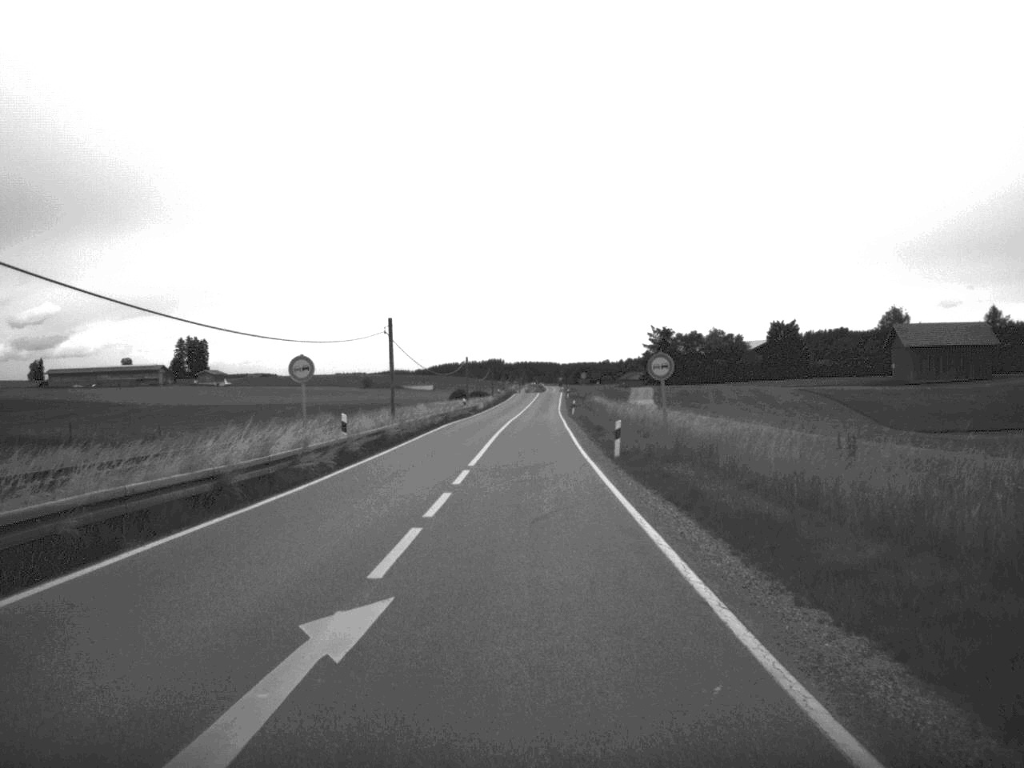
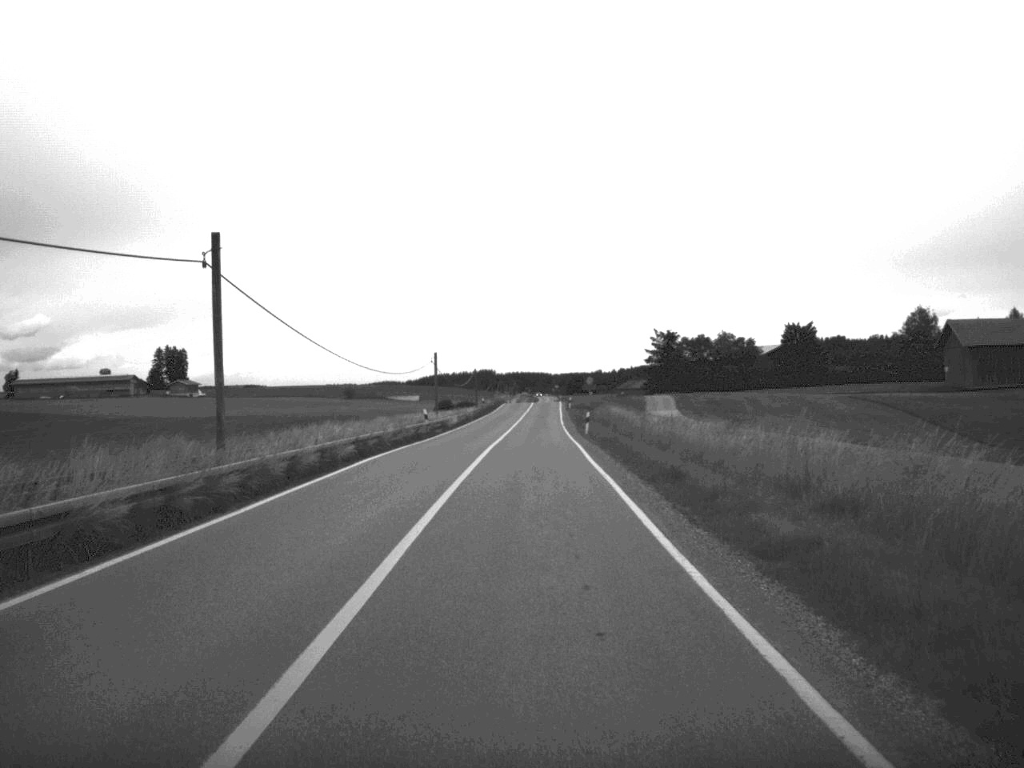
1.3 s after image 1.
(0.0, +26.5) m; 0°
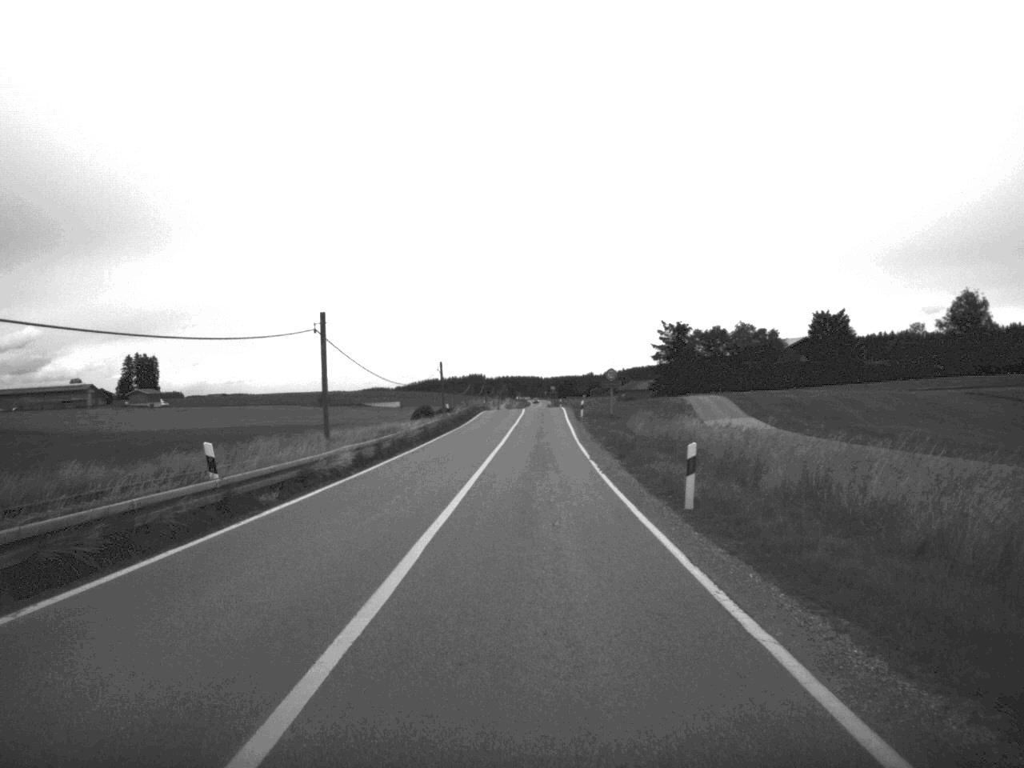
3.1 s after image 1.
(+0.1, +36.5) m; 0°
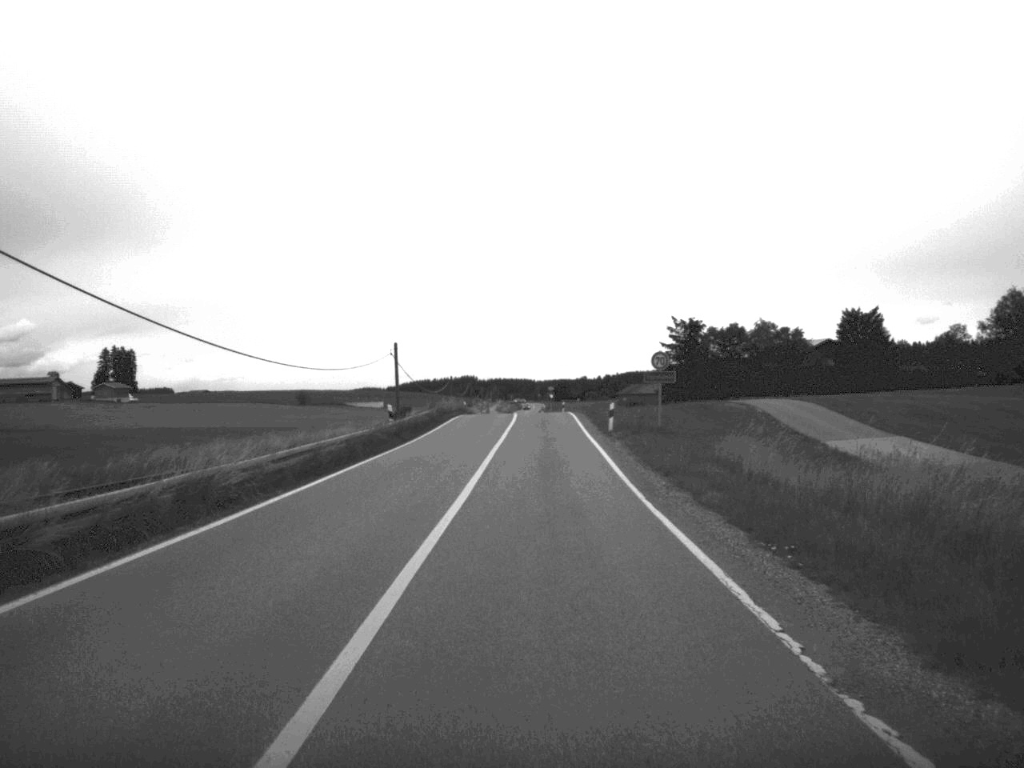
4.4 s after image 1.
(0.0, +26.4) m; 0°
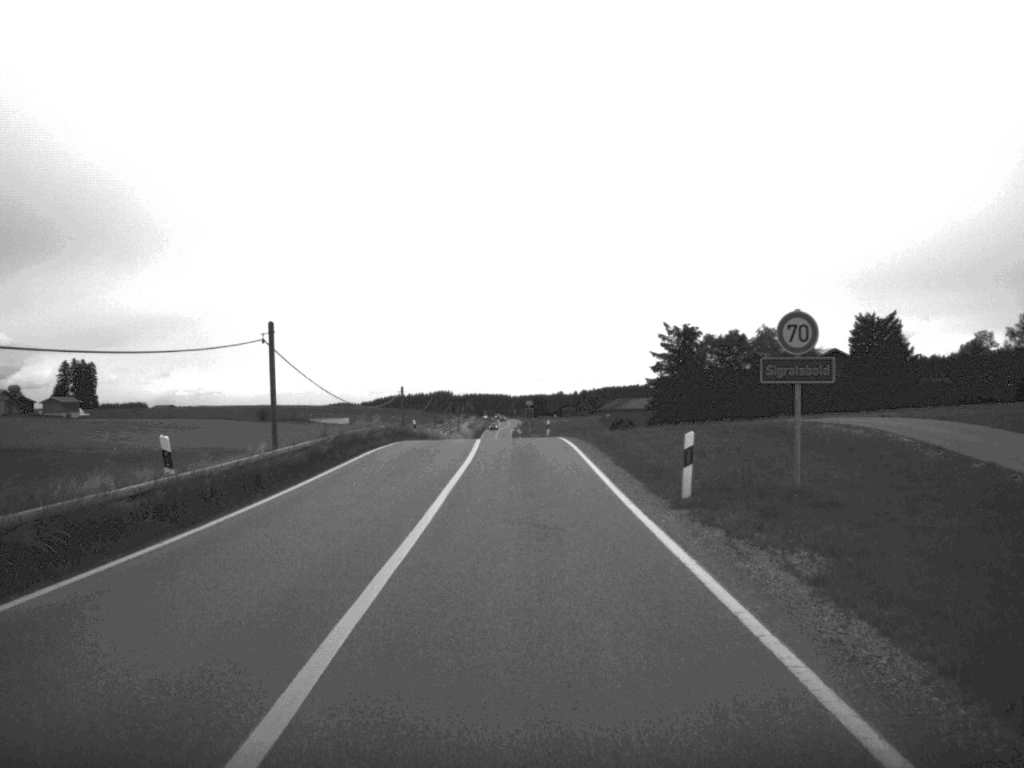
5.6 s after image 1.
(+0.2, +23.7) m; +1°
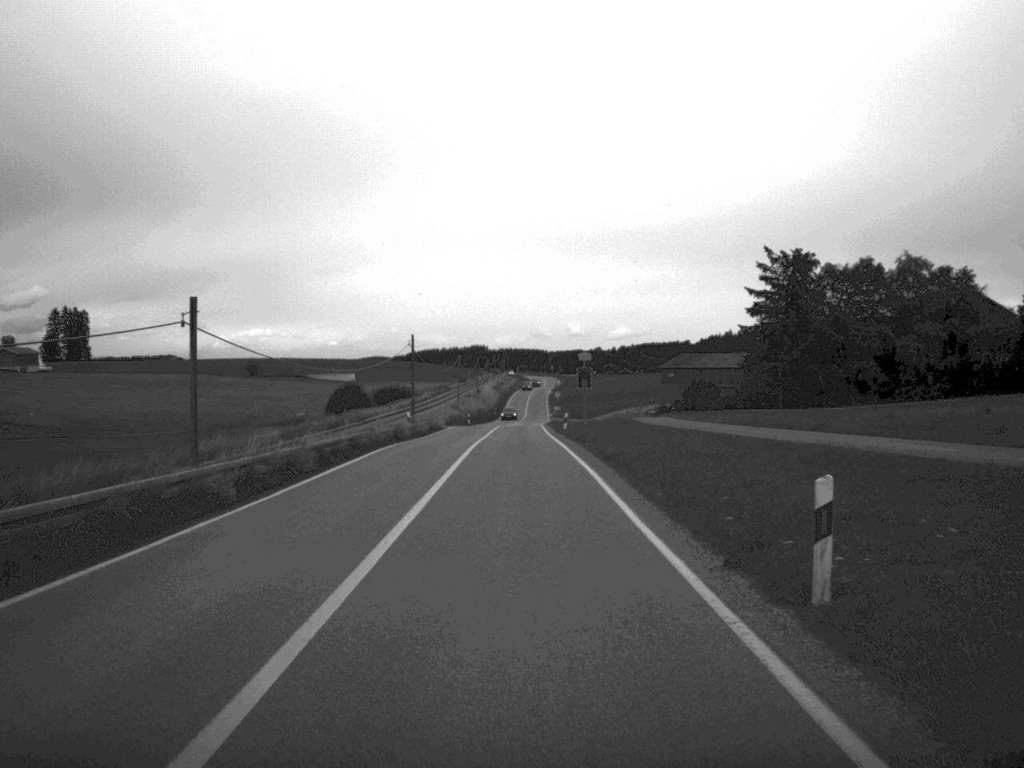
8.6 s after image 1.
(-0.7, +57.6) m; -2°
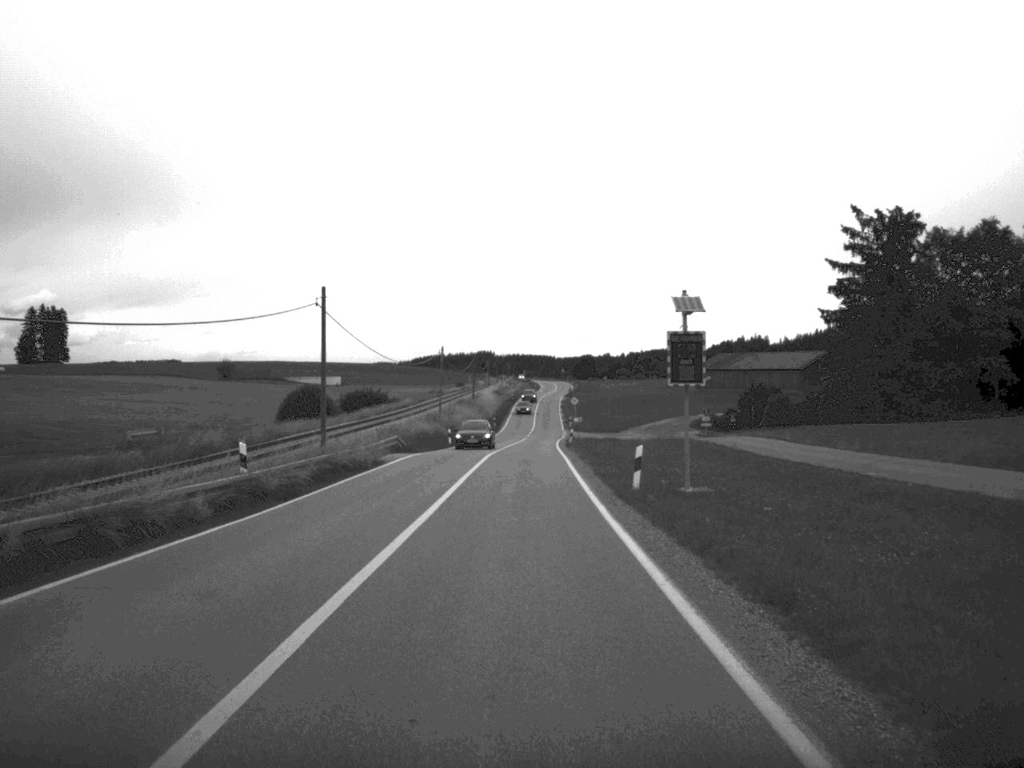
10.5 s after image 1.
(-0.1, +35.0) m; 0°
